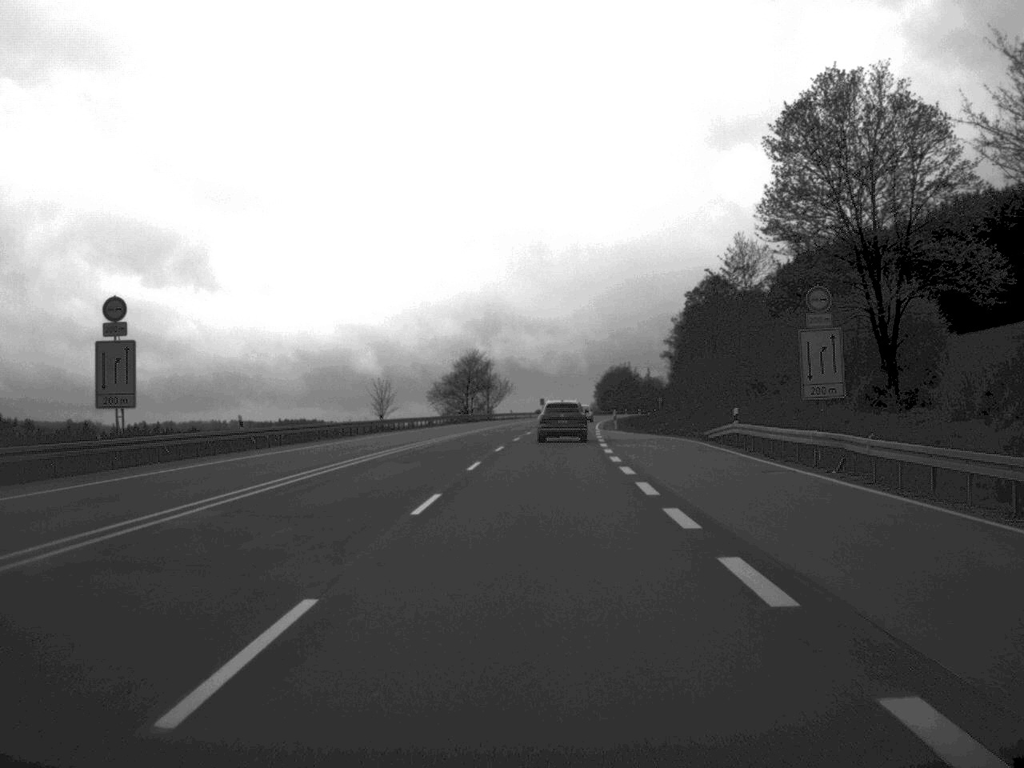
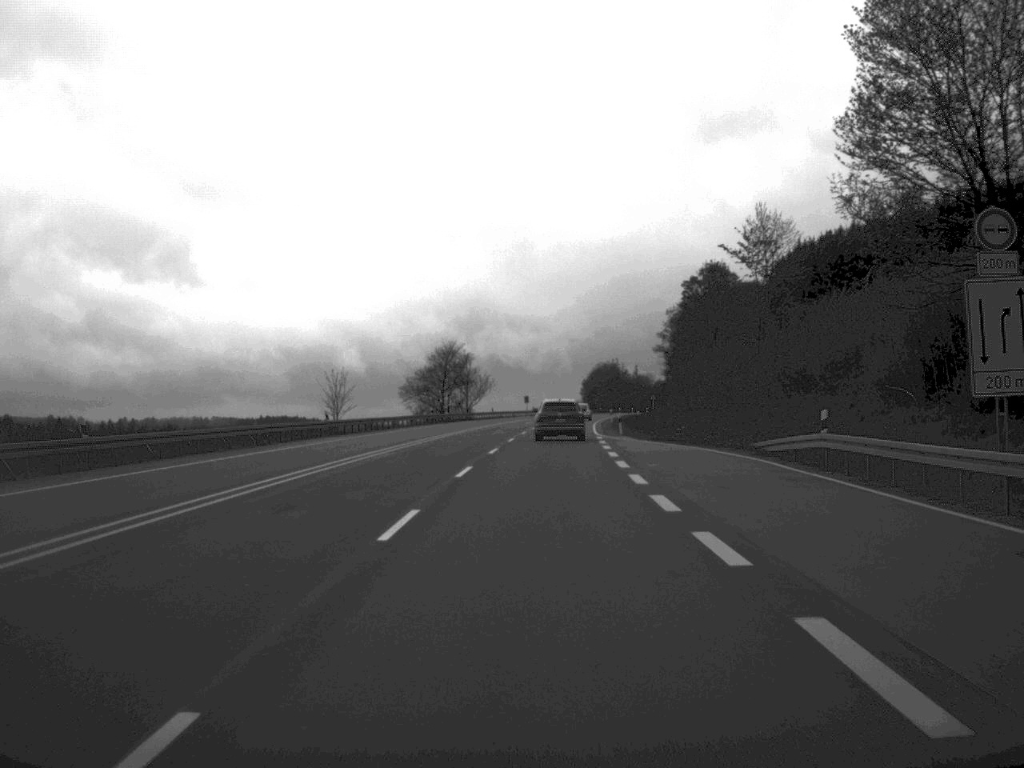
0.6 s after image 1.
(+0.1, +15.4) m; +1°
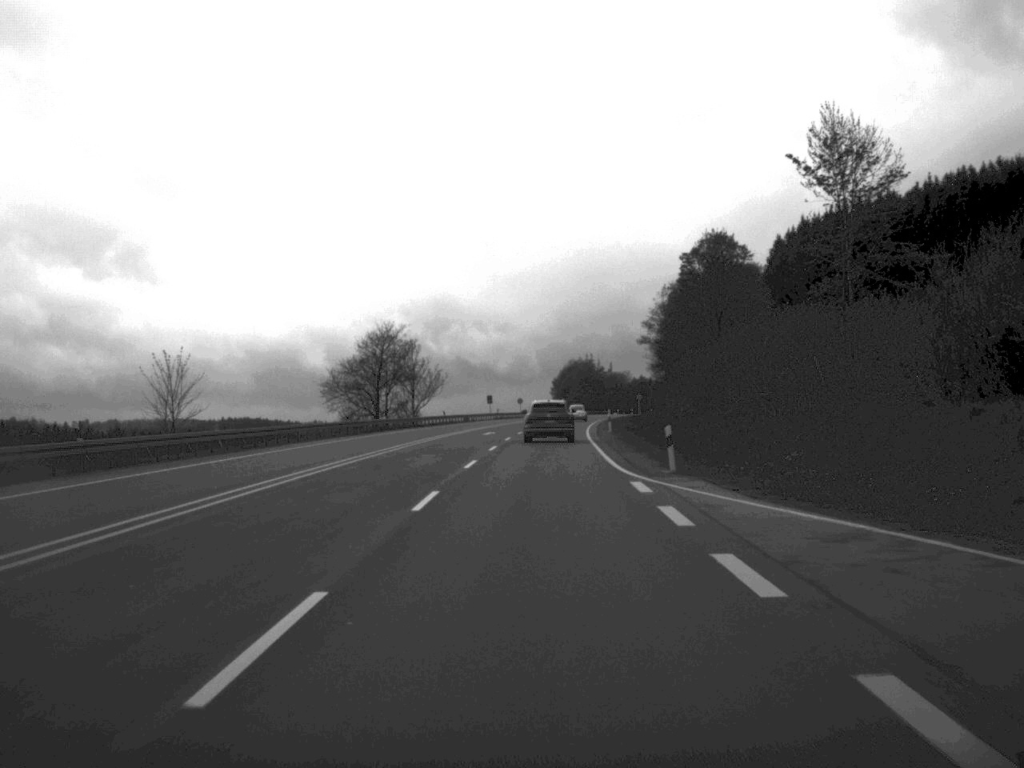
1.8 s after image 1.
(+0.4, +31.5) m; +1°
